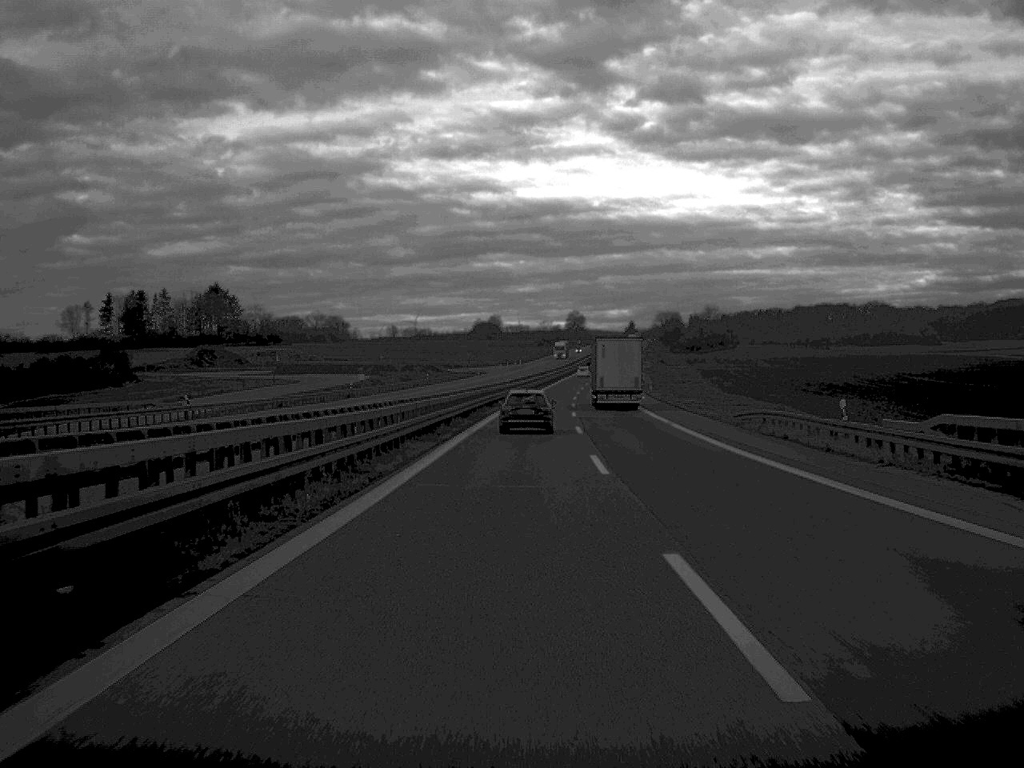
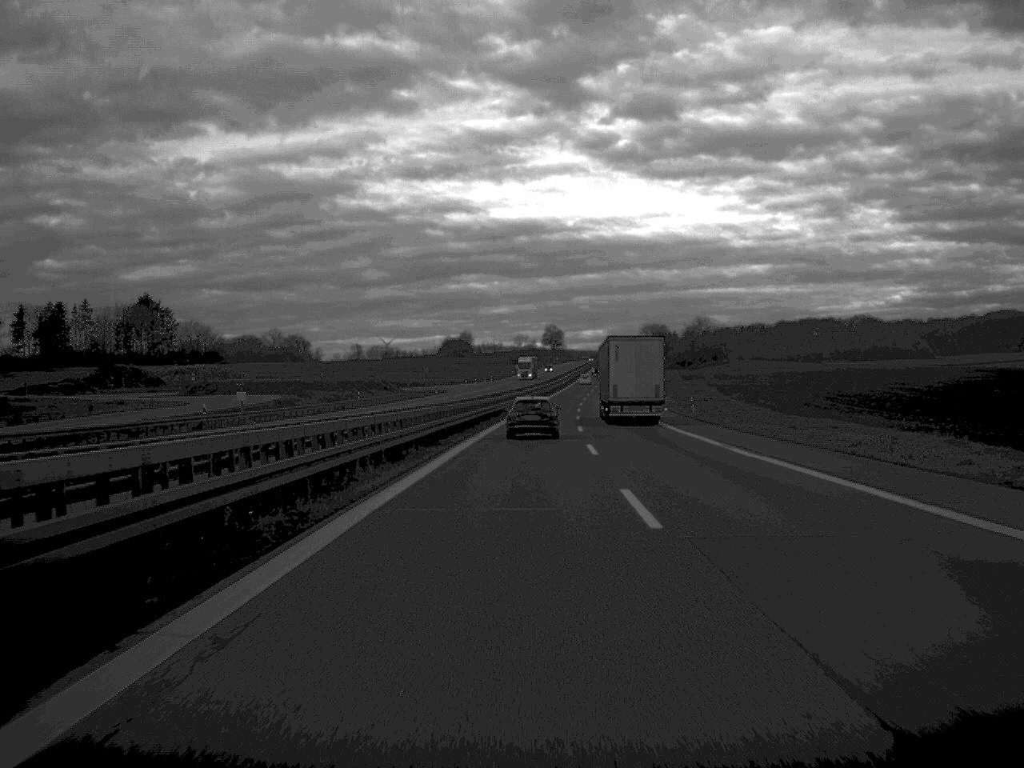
(+0.4, +44.9) m; +1°
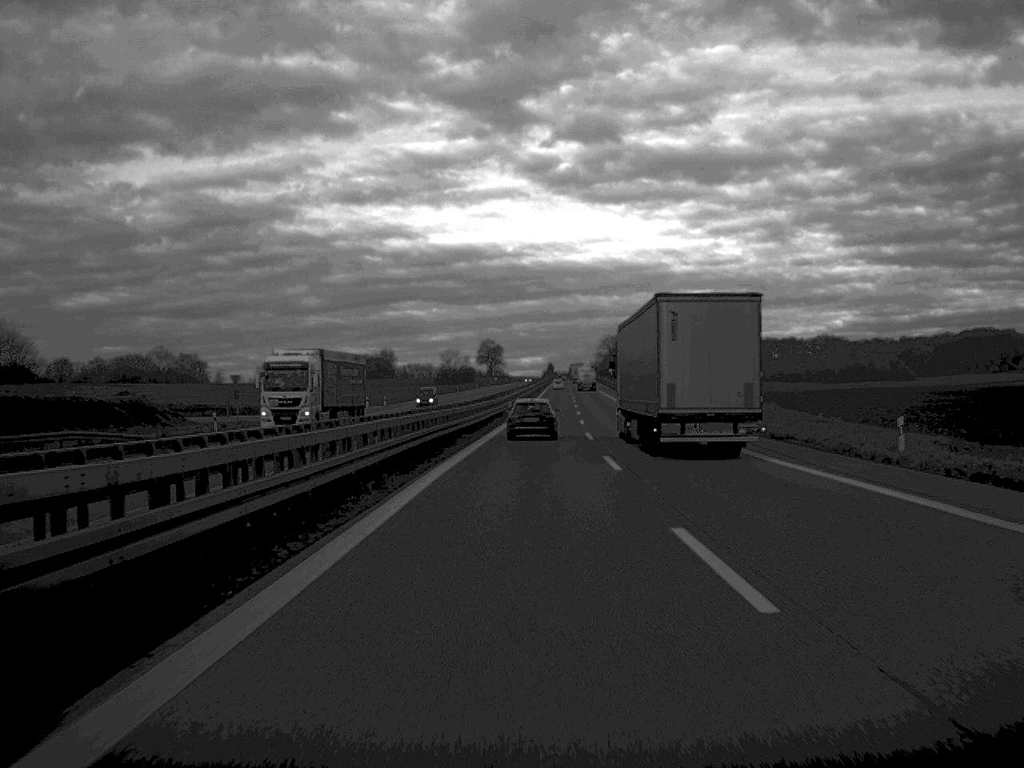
(+2.2, +95.2) m; +3°
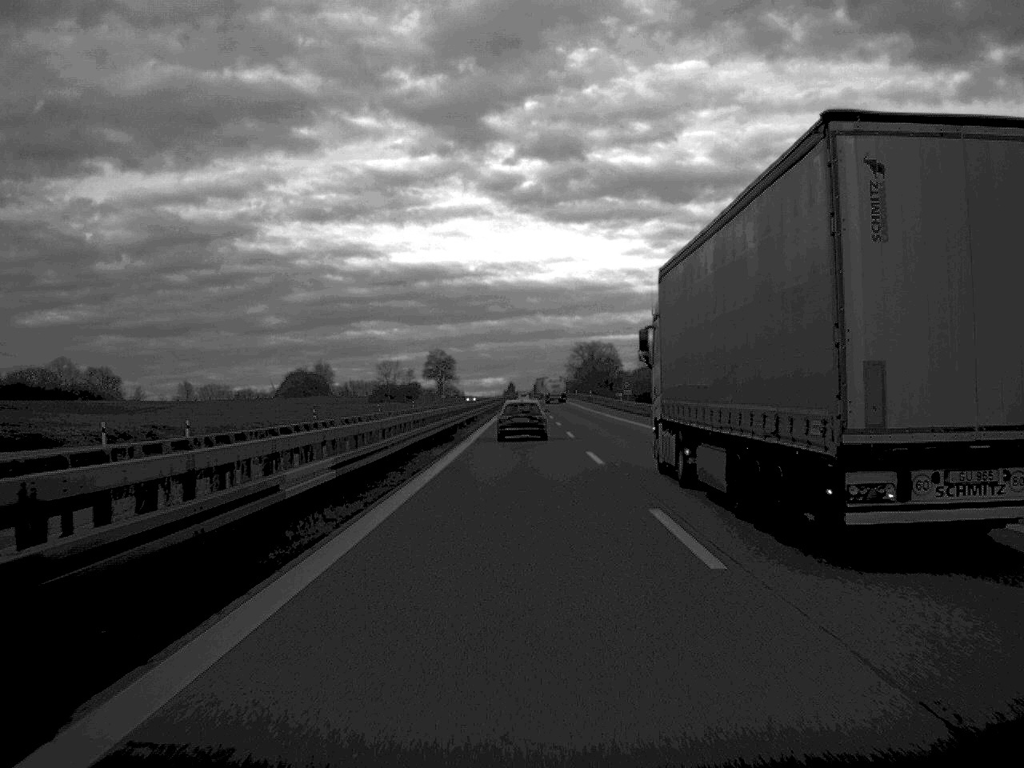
(+1.2, +69.6) m; +2°
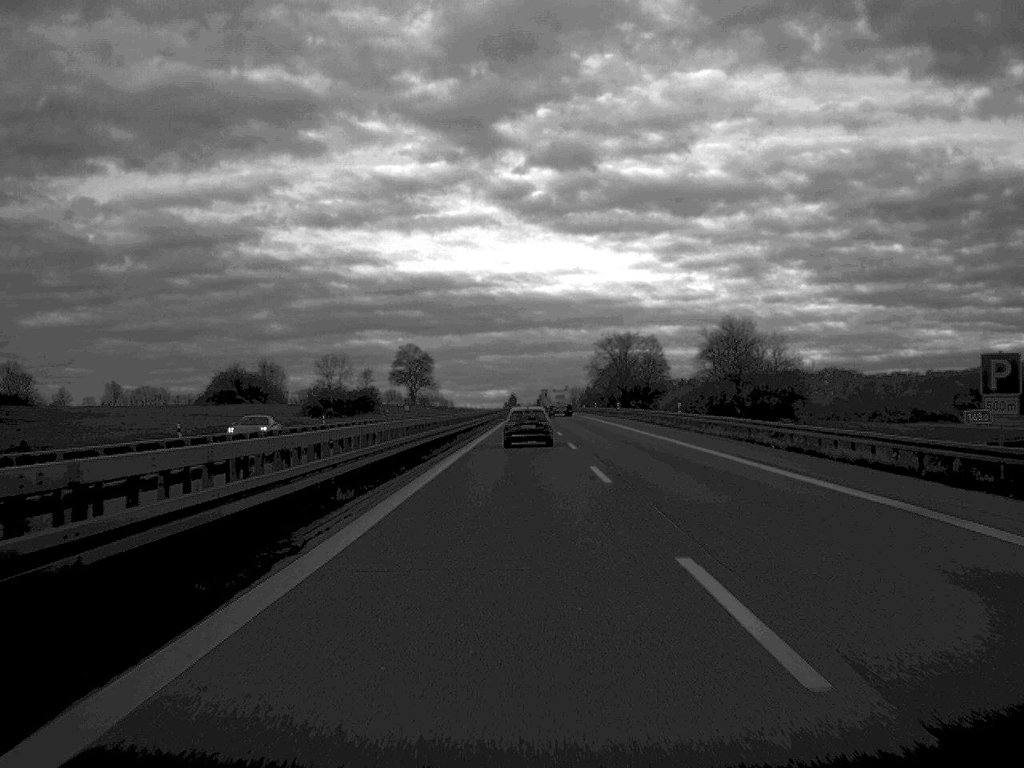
(-0.1, +95.2) m; 0°
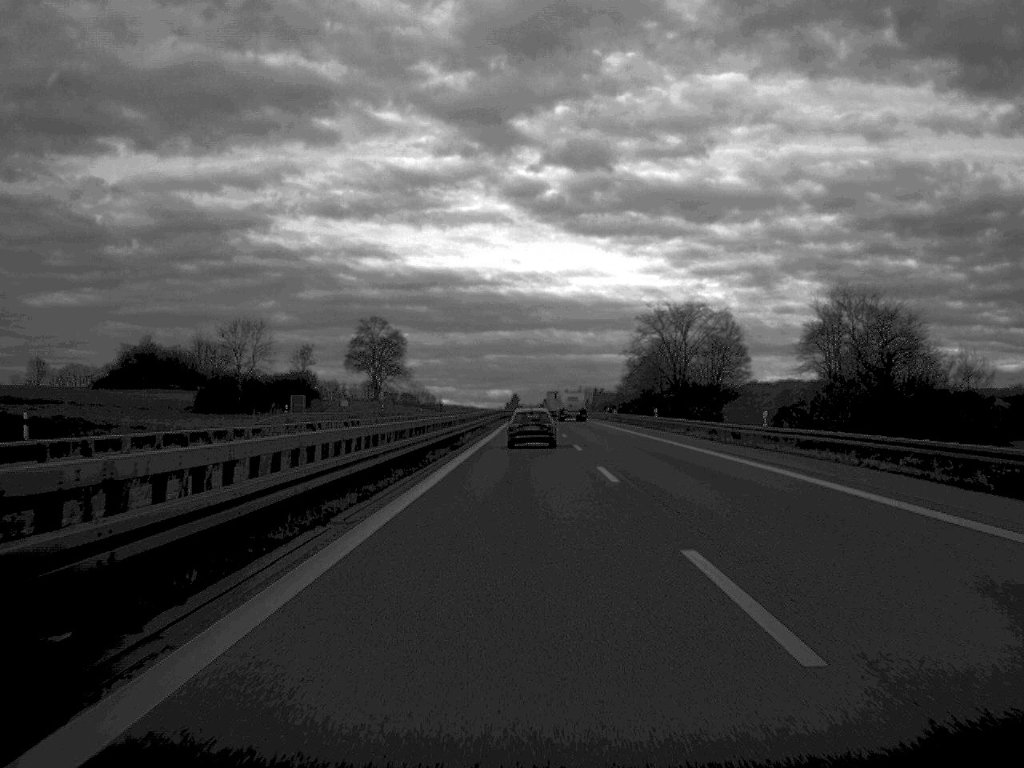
(0.0, +70.8) m; 0°
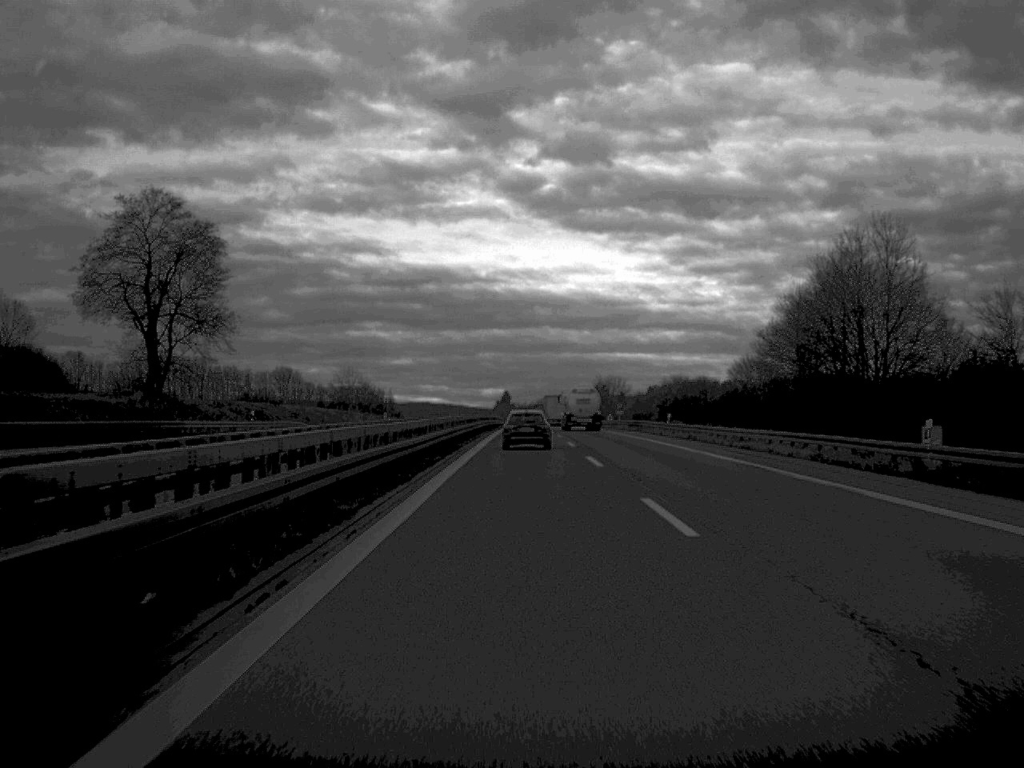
(+0.3, +118.0) m; 0°
